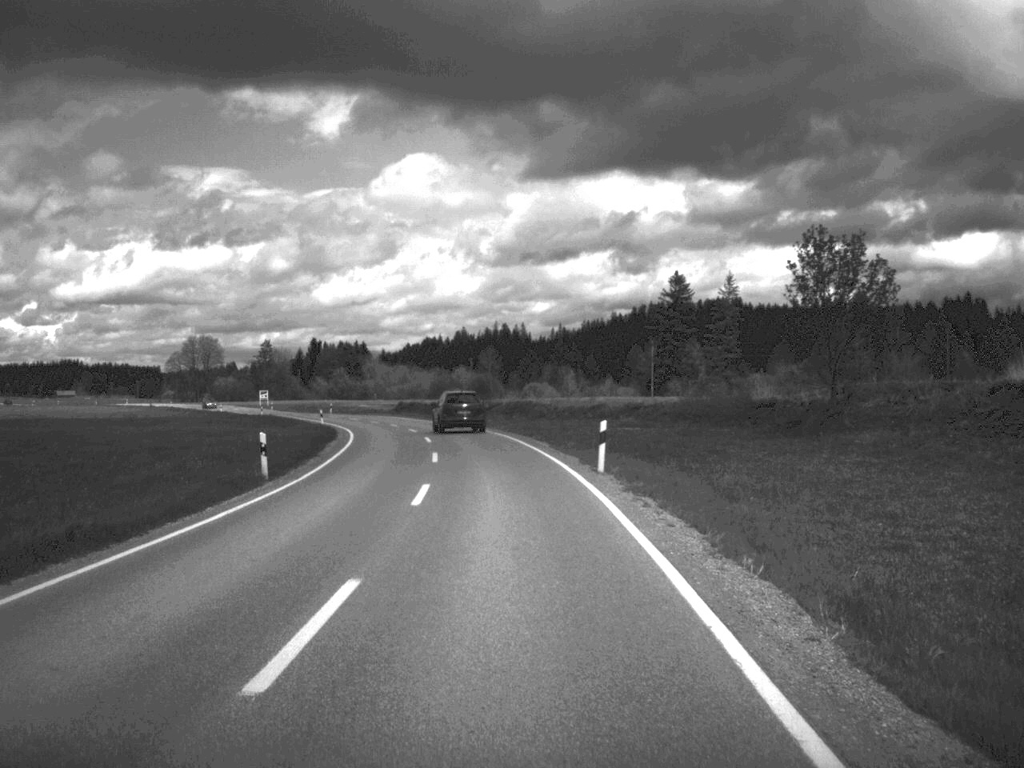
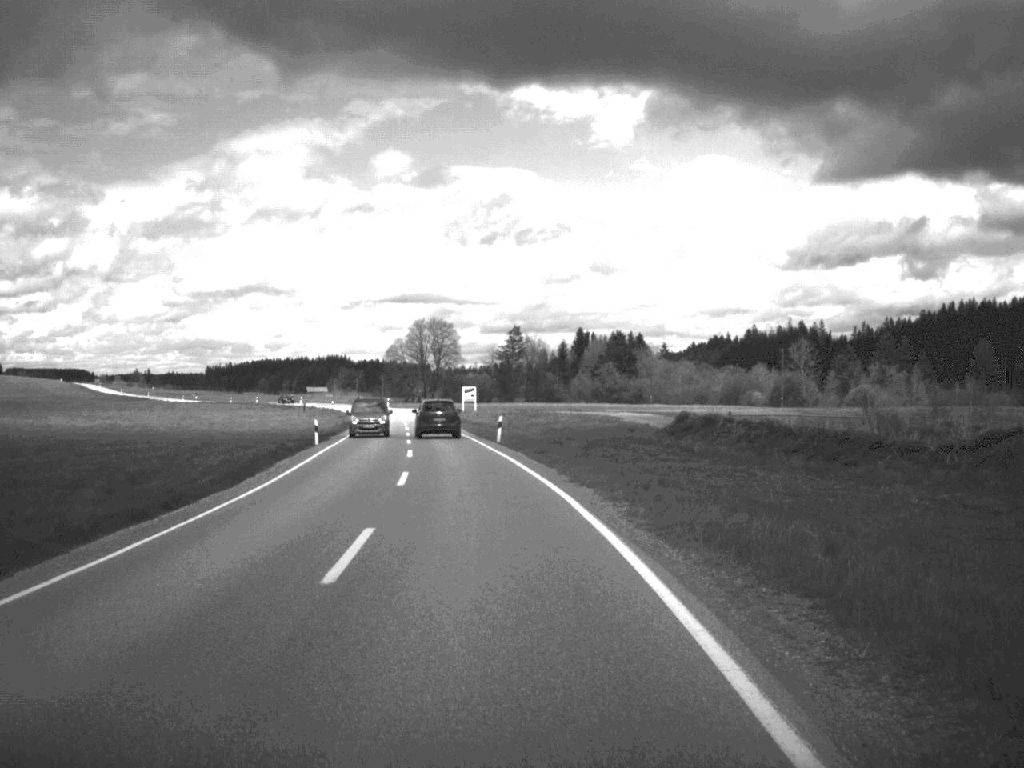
(-7.7, +77.2) m; -13°
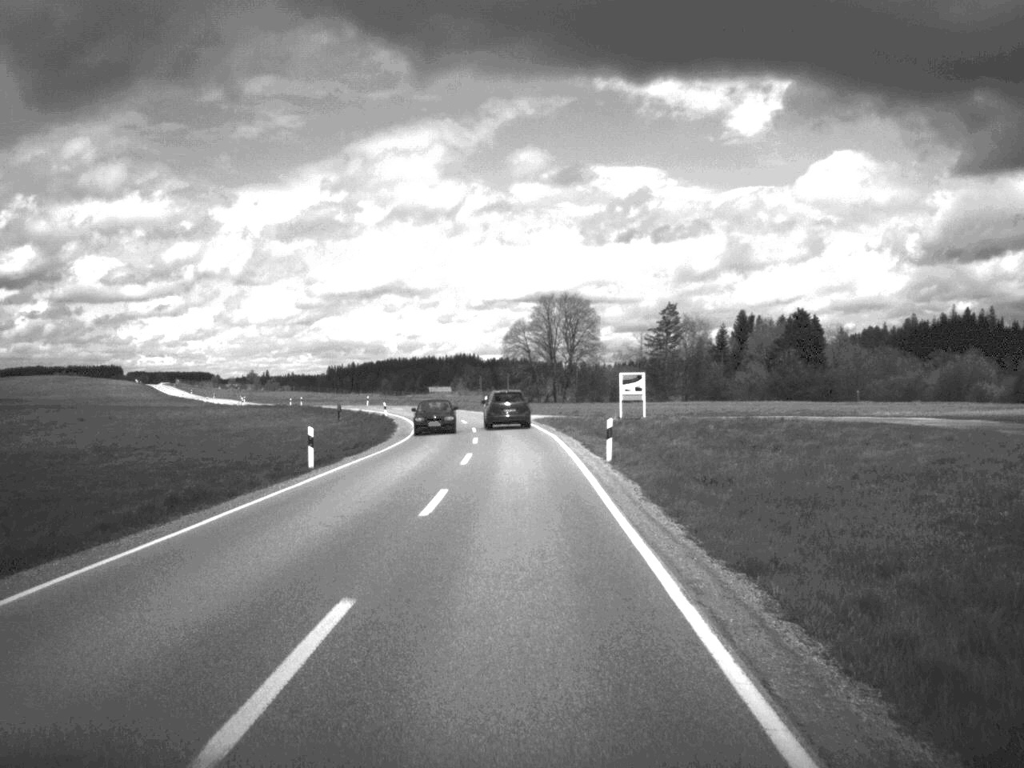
(-4.6, +64.5) m; -6°
